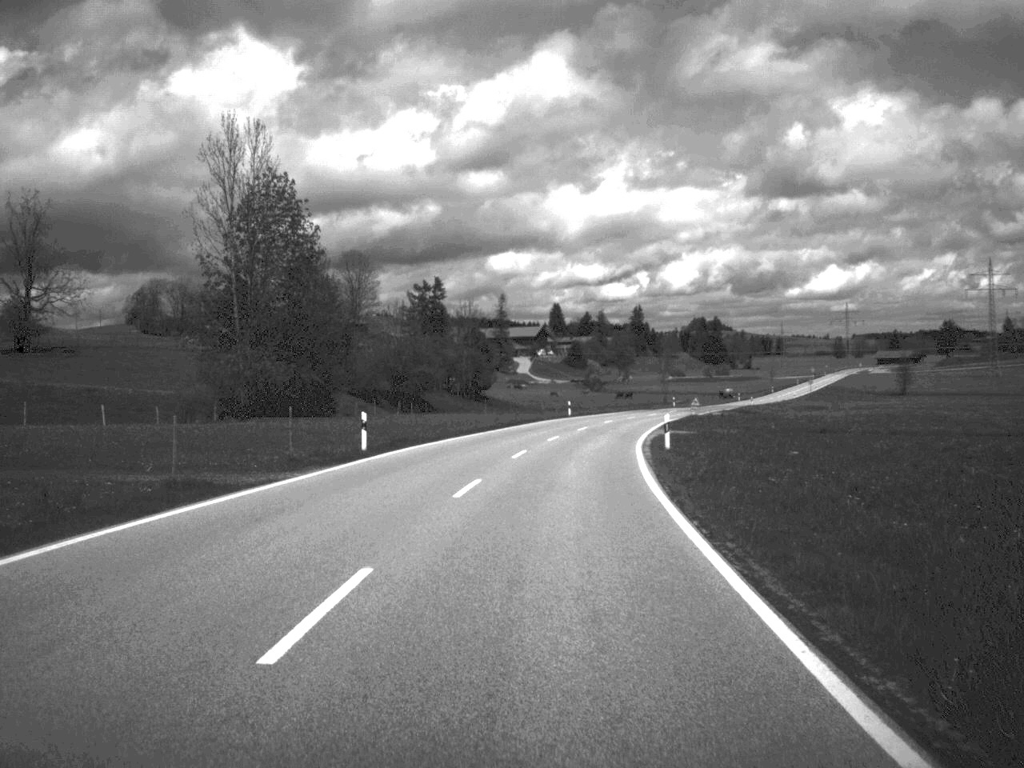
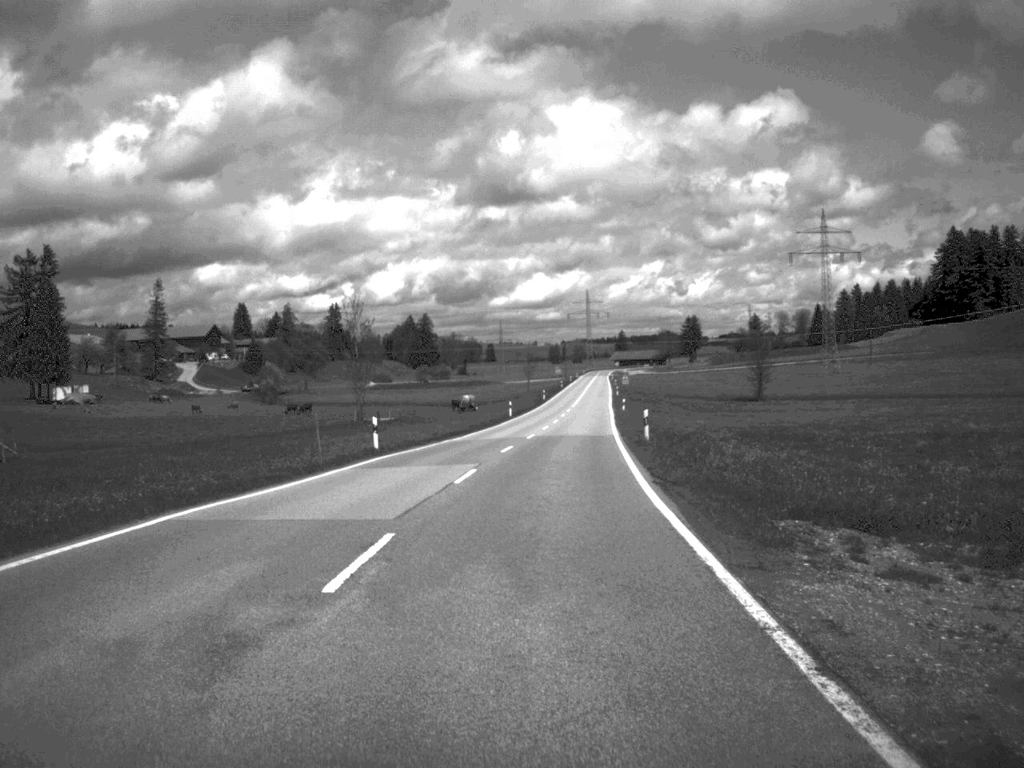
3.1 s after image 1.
(+10.6, +90.9) m; +13°
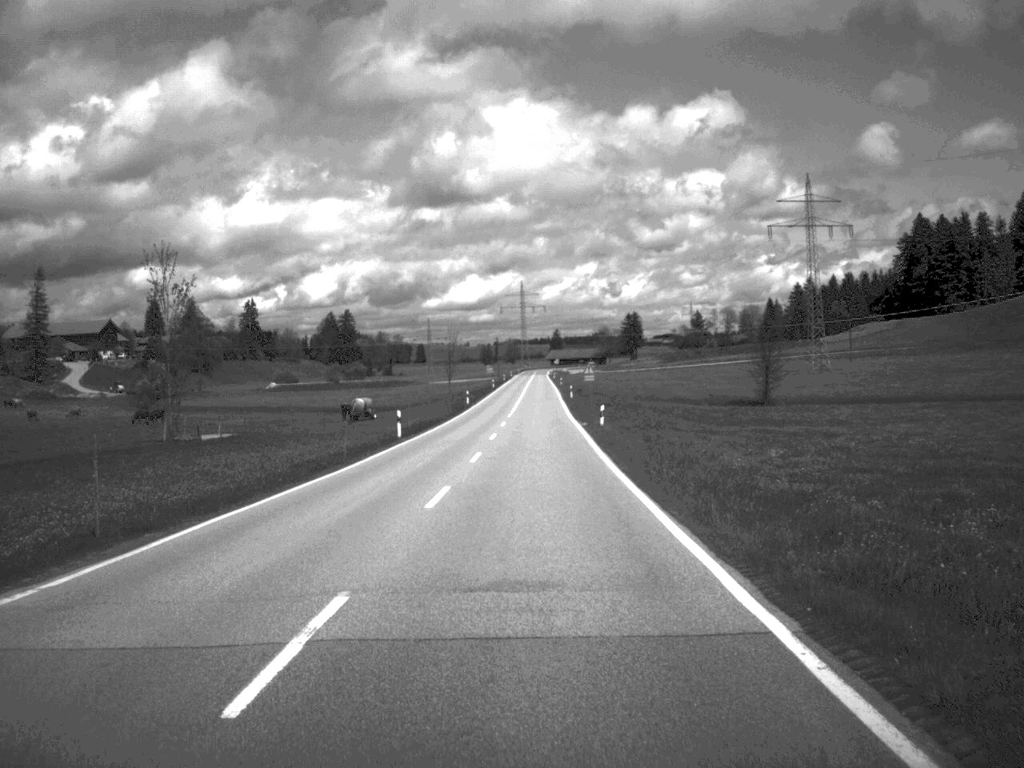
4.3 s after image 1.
(+1.2, +38.6) m; +3°
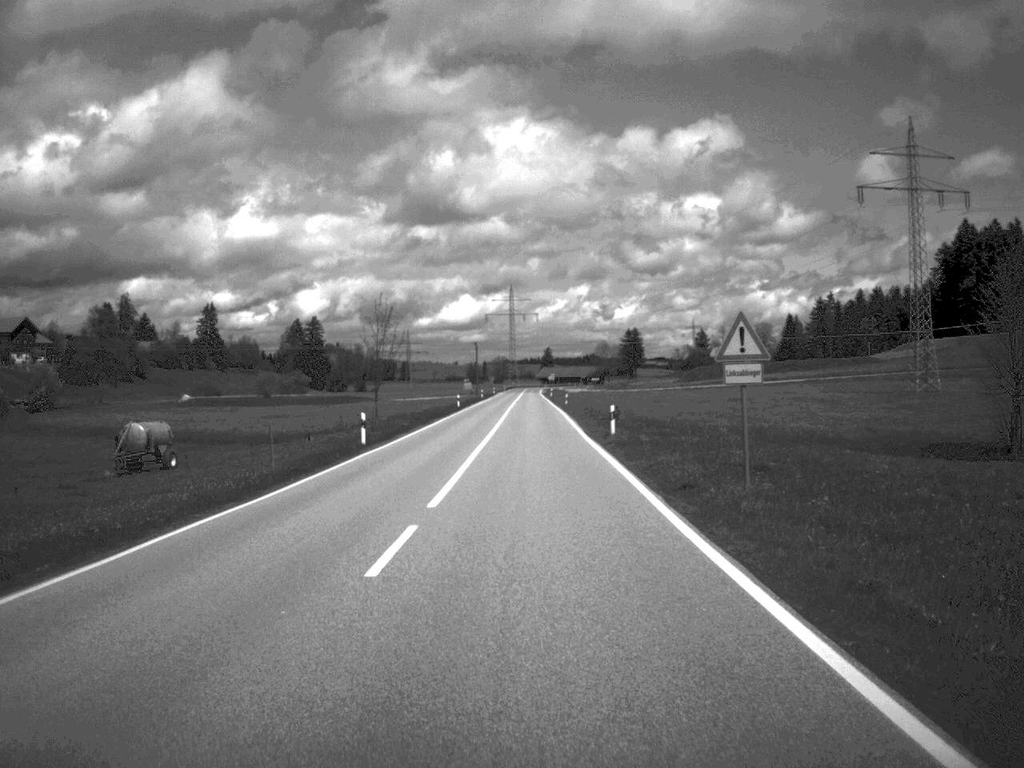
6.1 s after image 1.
(+0.3, +54.8) m; 0°
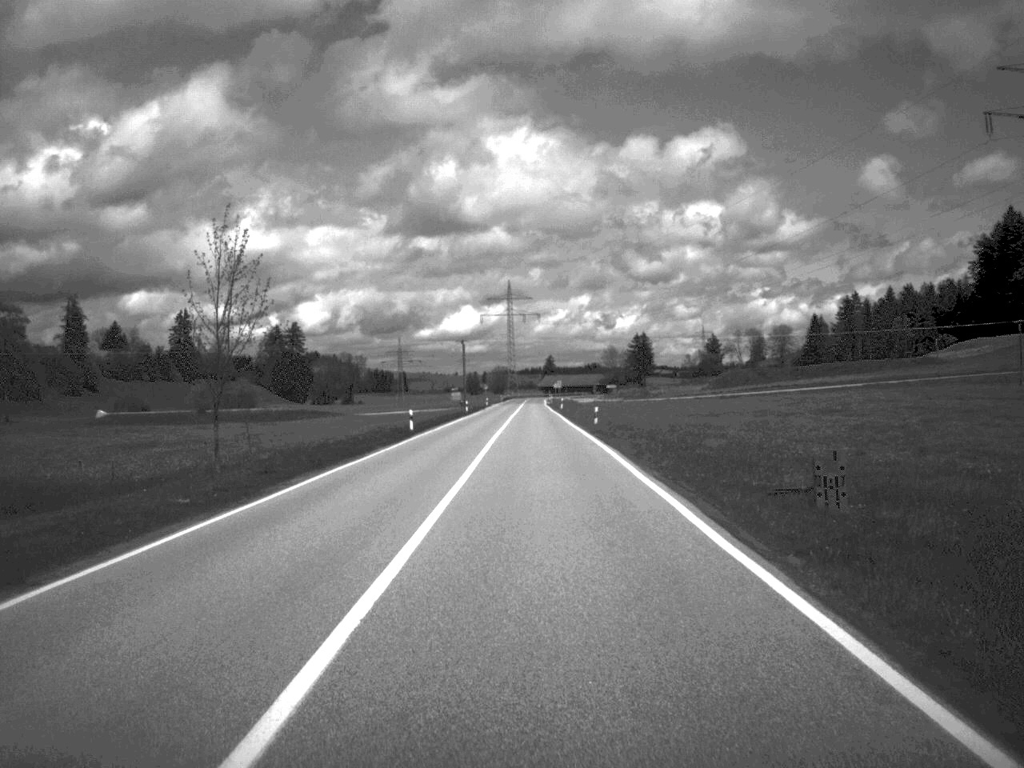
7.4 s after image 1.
(0.0, +38.4) m; 0°
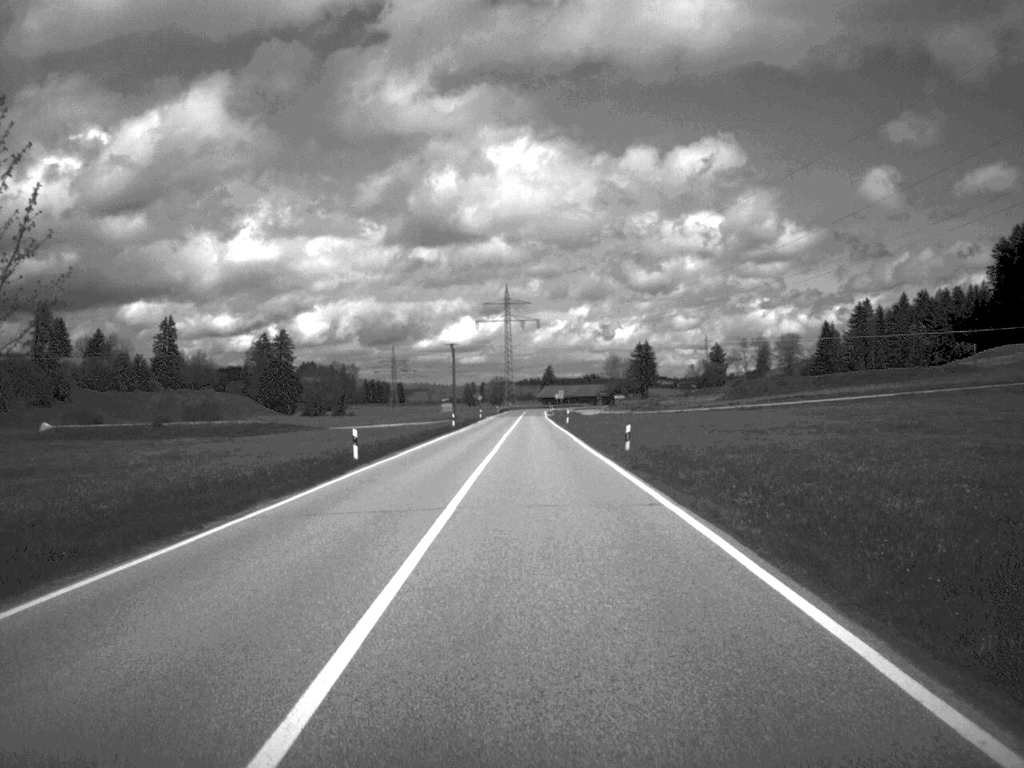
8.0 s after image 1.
(0.0, +17.4) m; 0°
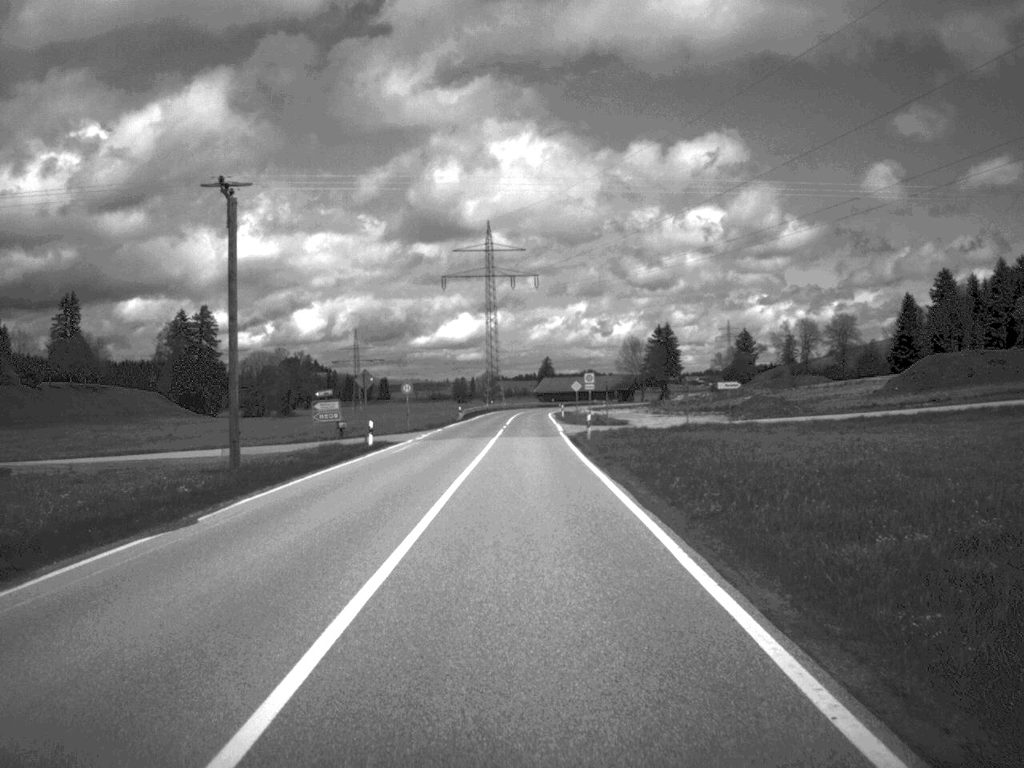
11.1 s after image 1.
(+0.3, +90.1) m; 0°
